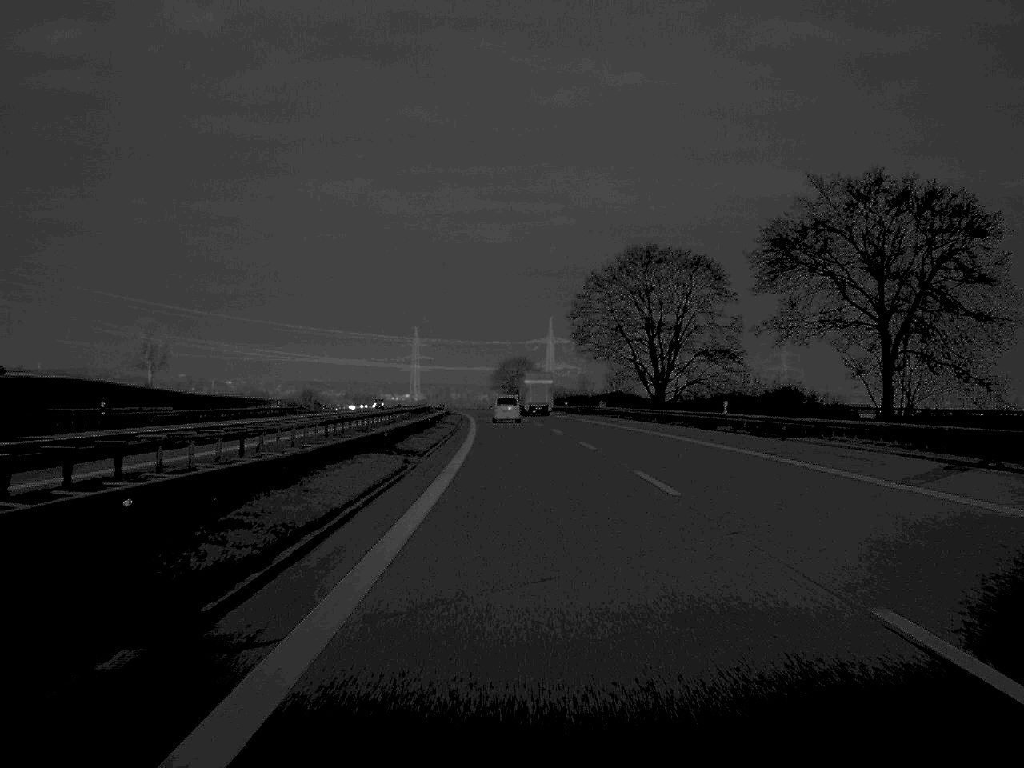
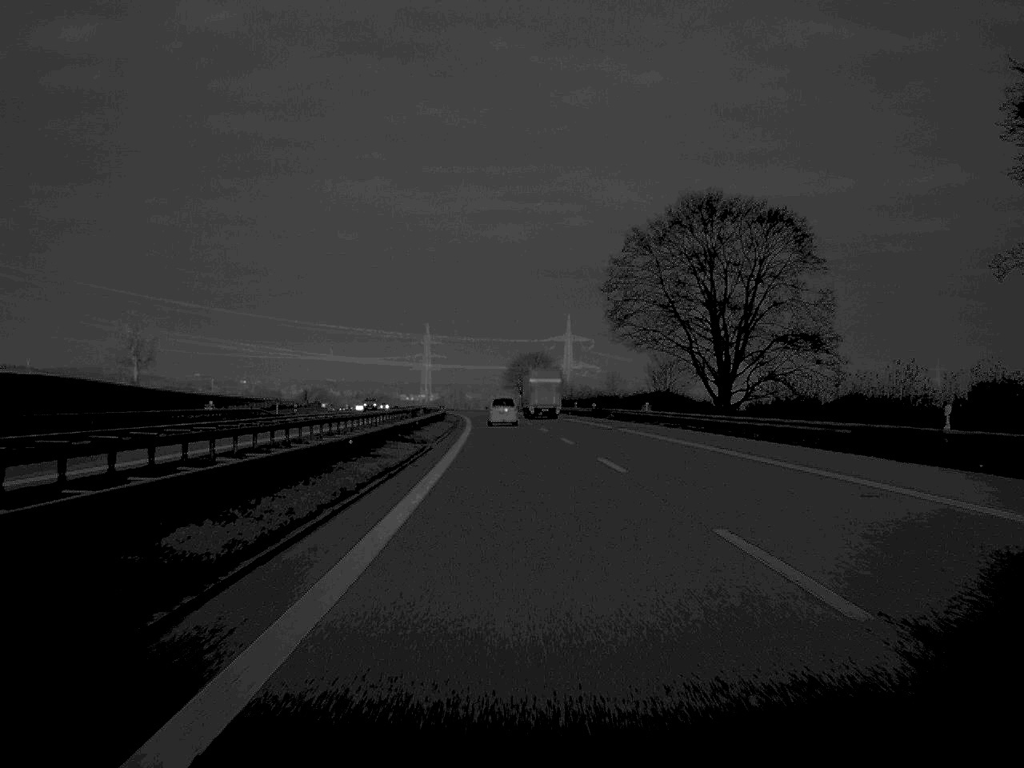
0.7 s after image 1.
(-0.2, +29.8) m; -1°
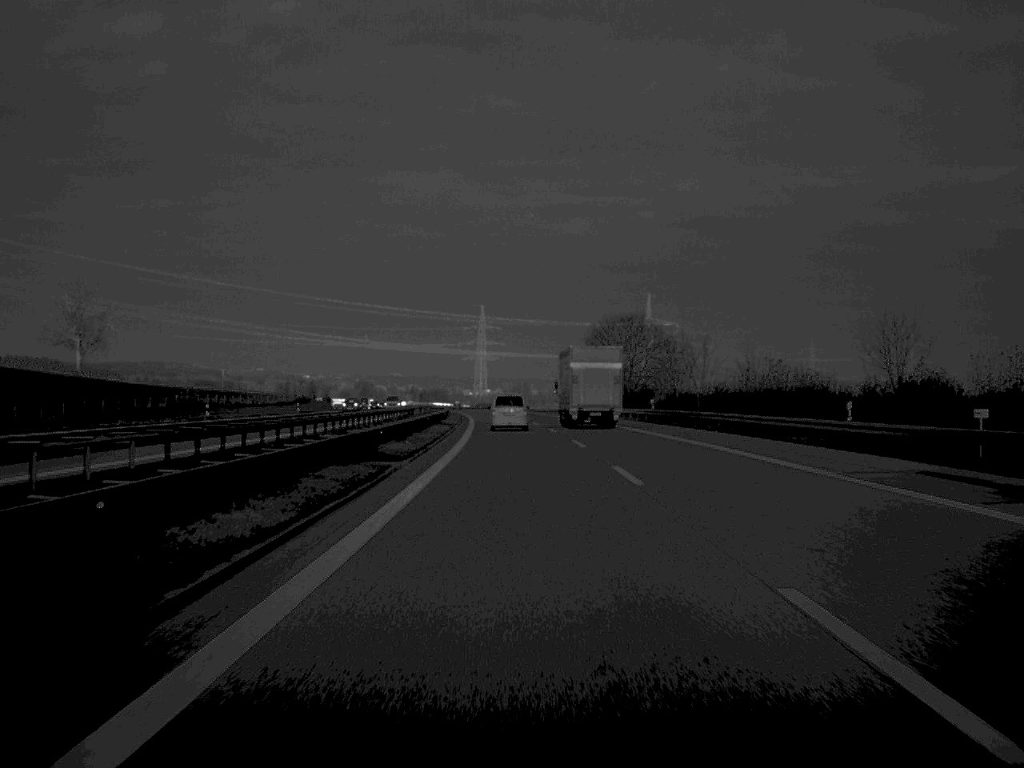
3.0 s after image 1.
(-2.4, +93.3) m; -3°
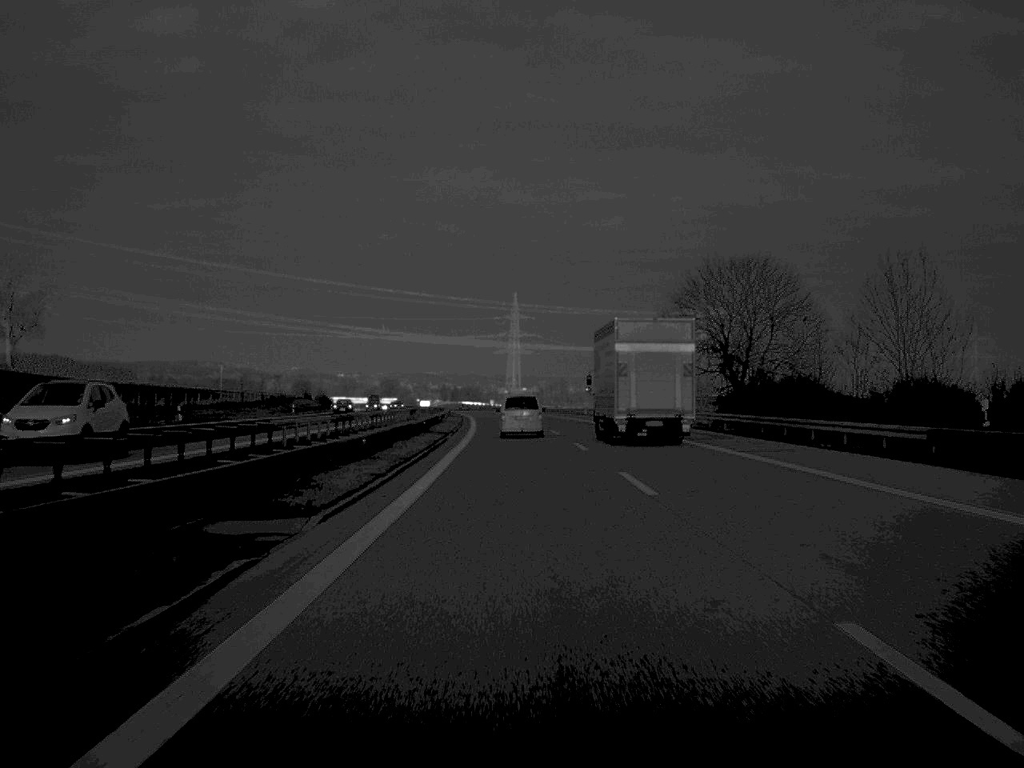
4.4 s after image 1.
(-0.8, +55.3) m; -2°
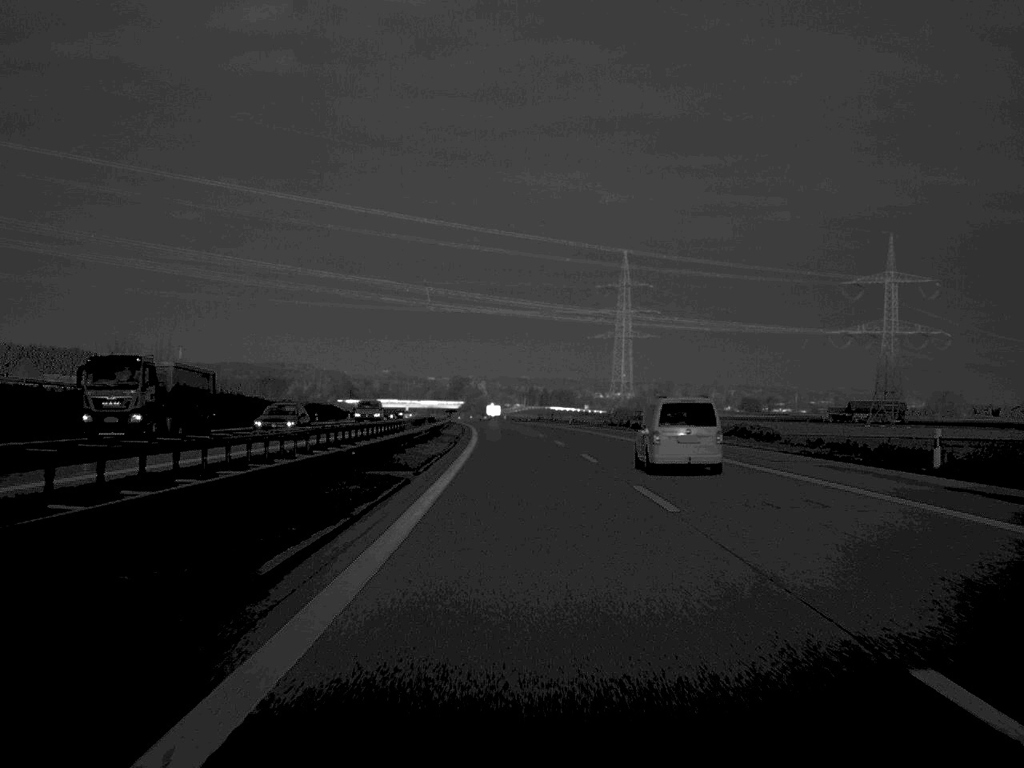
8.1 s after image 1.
(-5.4, +143.5) m; -4°
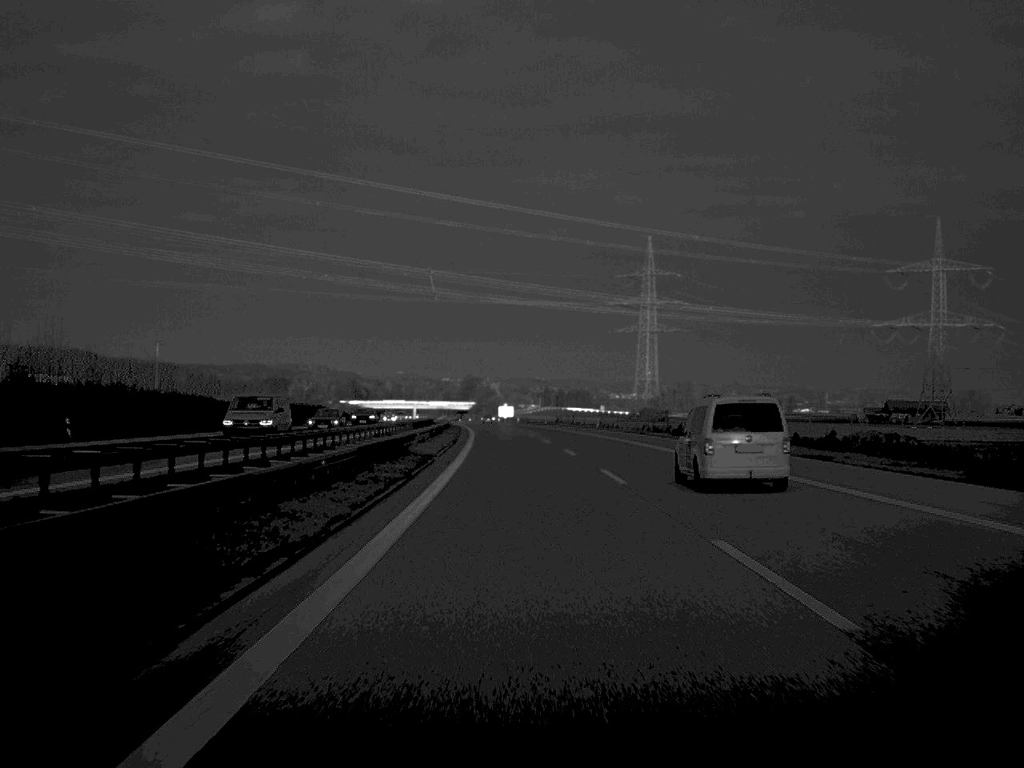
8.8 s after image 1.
(-0.2, +28.3) m; -1°
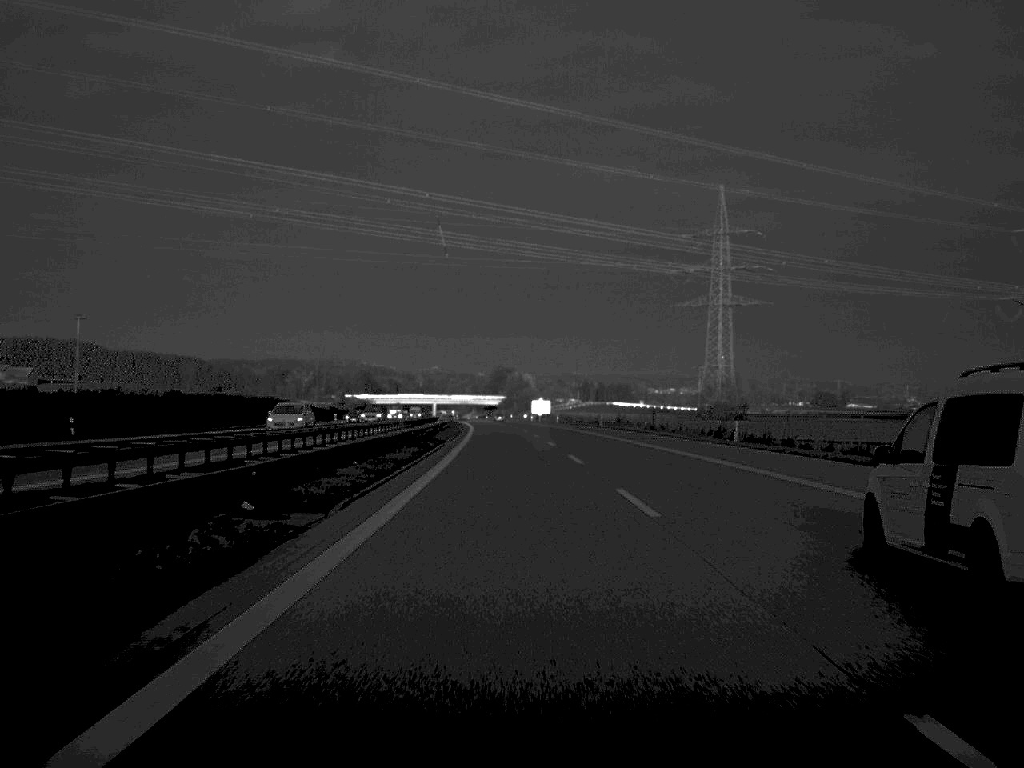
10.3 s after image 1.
(-0.9, +62.8) m; -2°
